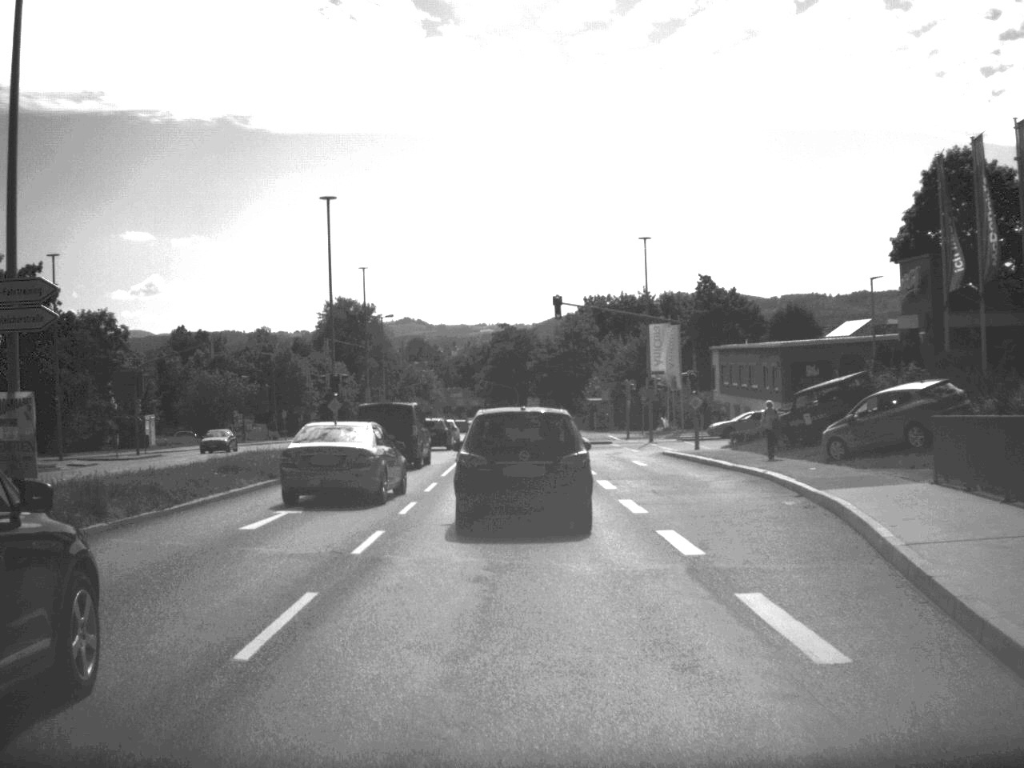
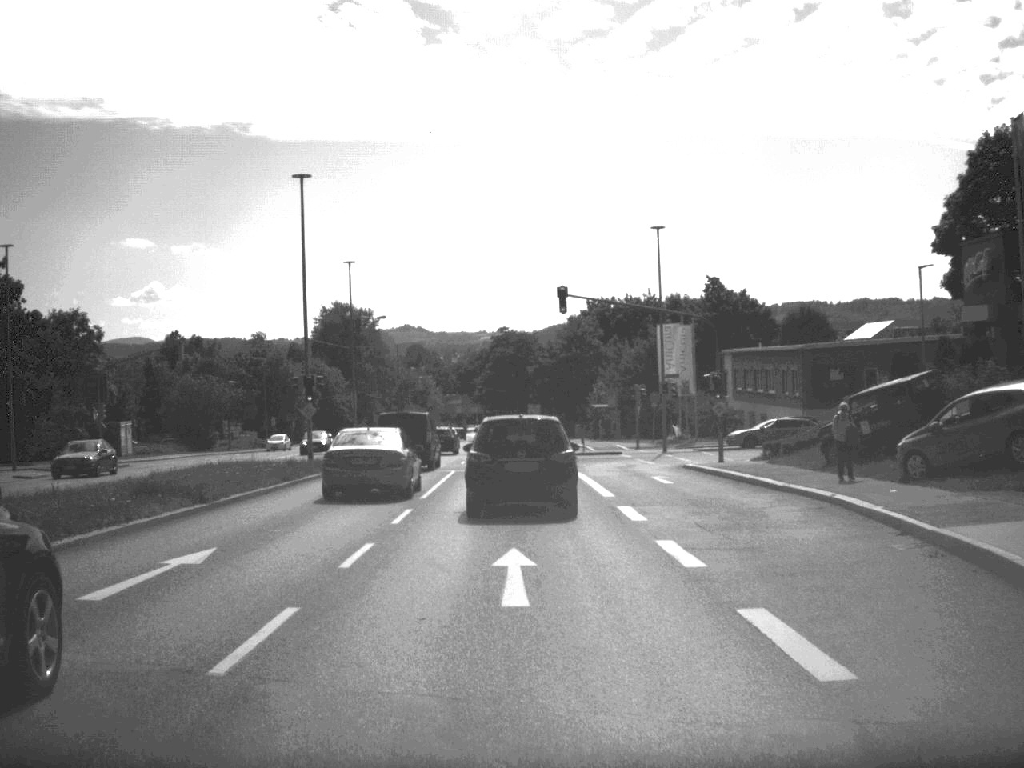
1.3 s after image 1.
(0.0, +6.2) m; 0°
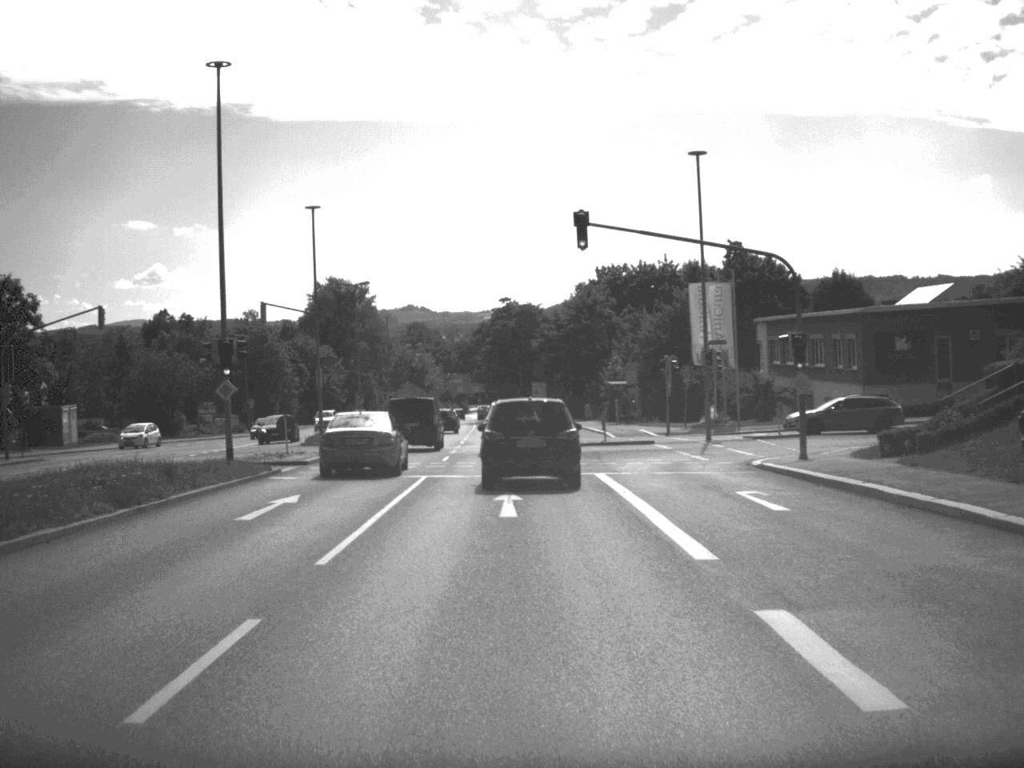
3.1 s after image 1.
(-0.1, +12.8) m; 0°
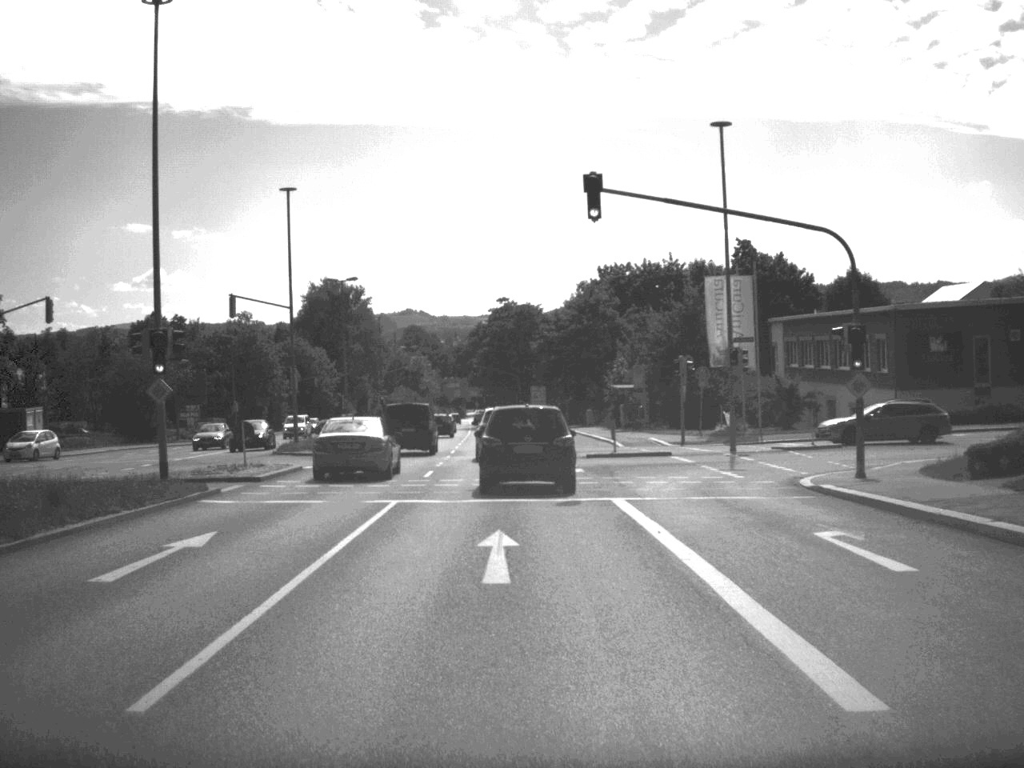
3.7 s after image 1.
(0.0, +5.8) m; 0°
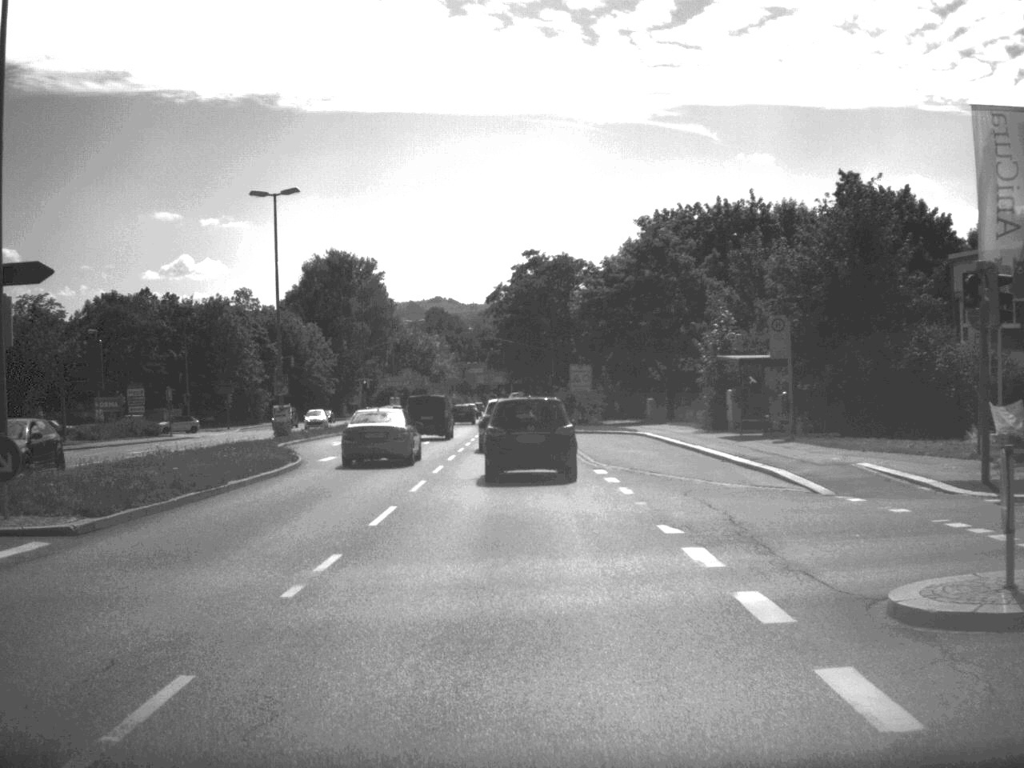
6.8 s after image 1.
(-0.5, +30.8) m; -2°
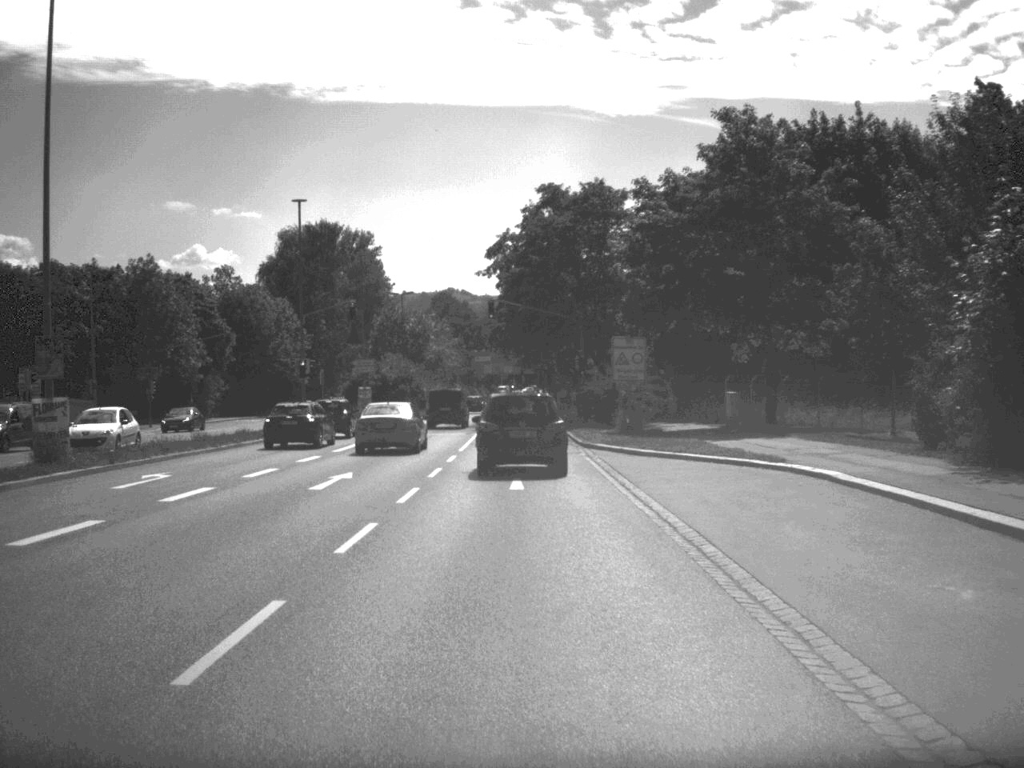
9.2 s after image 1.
(-0.2, +27.1) m; -1°
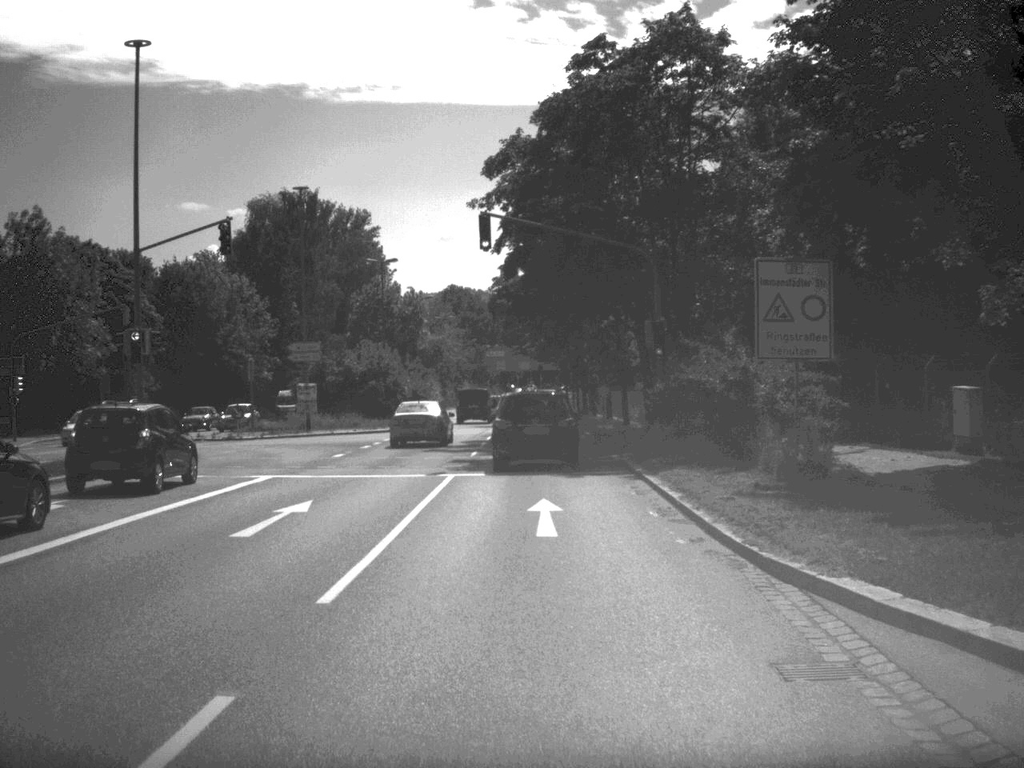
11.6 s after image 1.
(-0.2, +26.4) m; -1°
